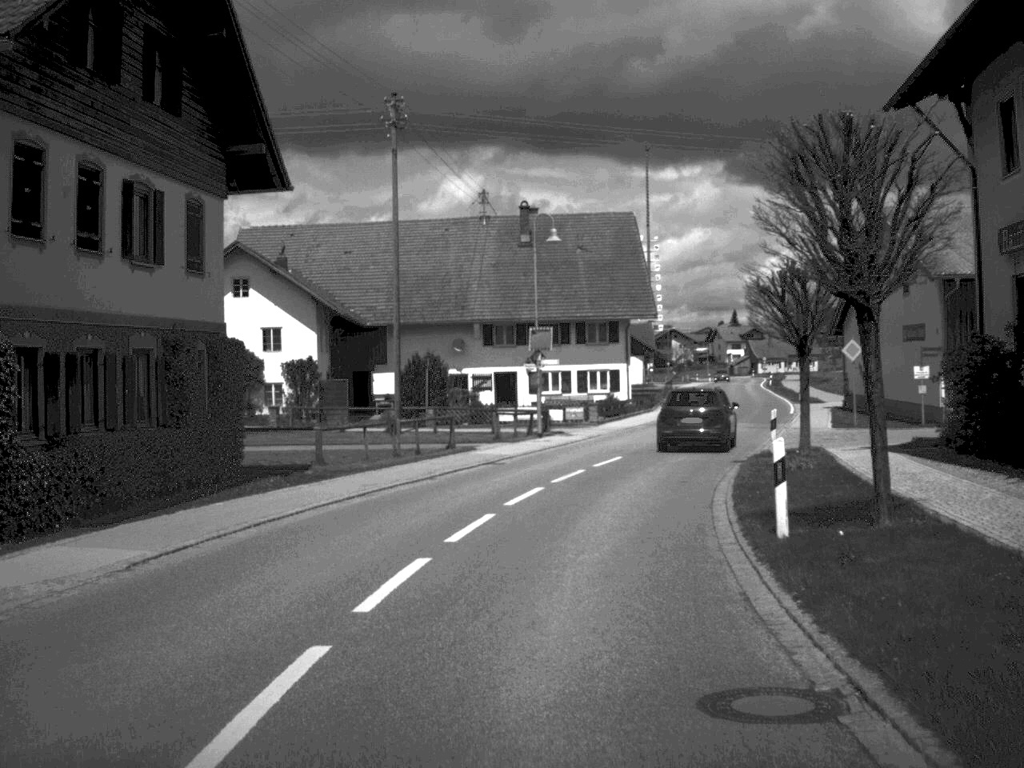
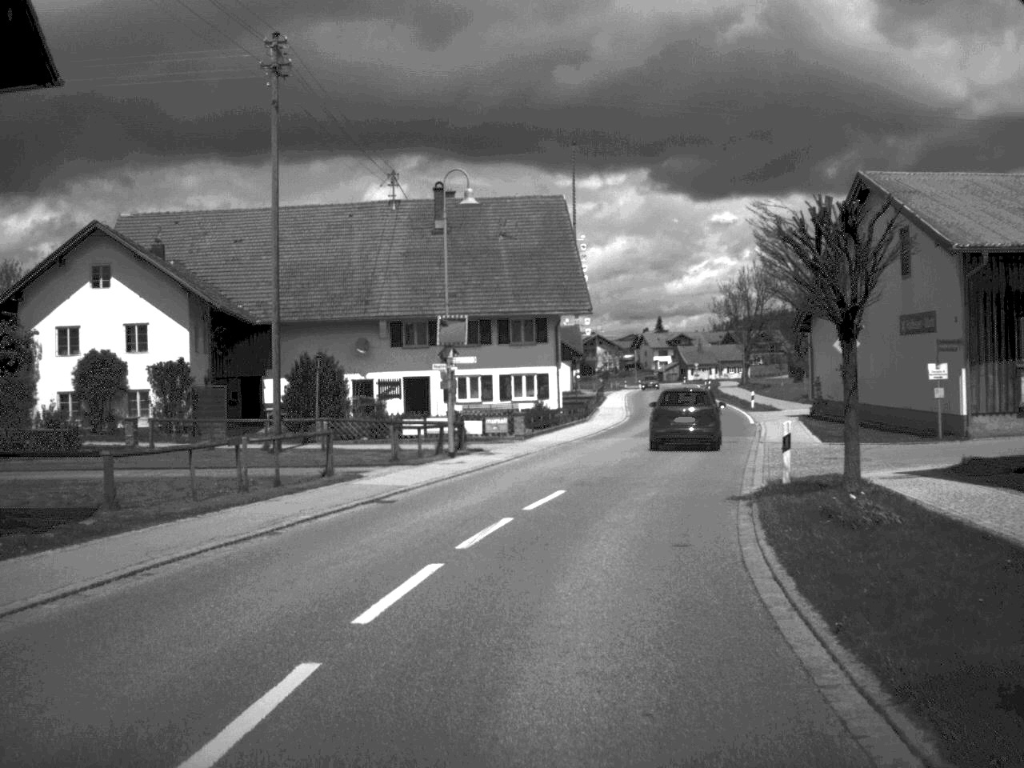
(+0.3, +9.1) m; +3°
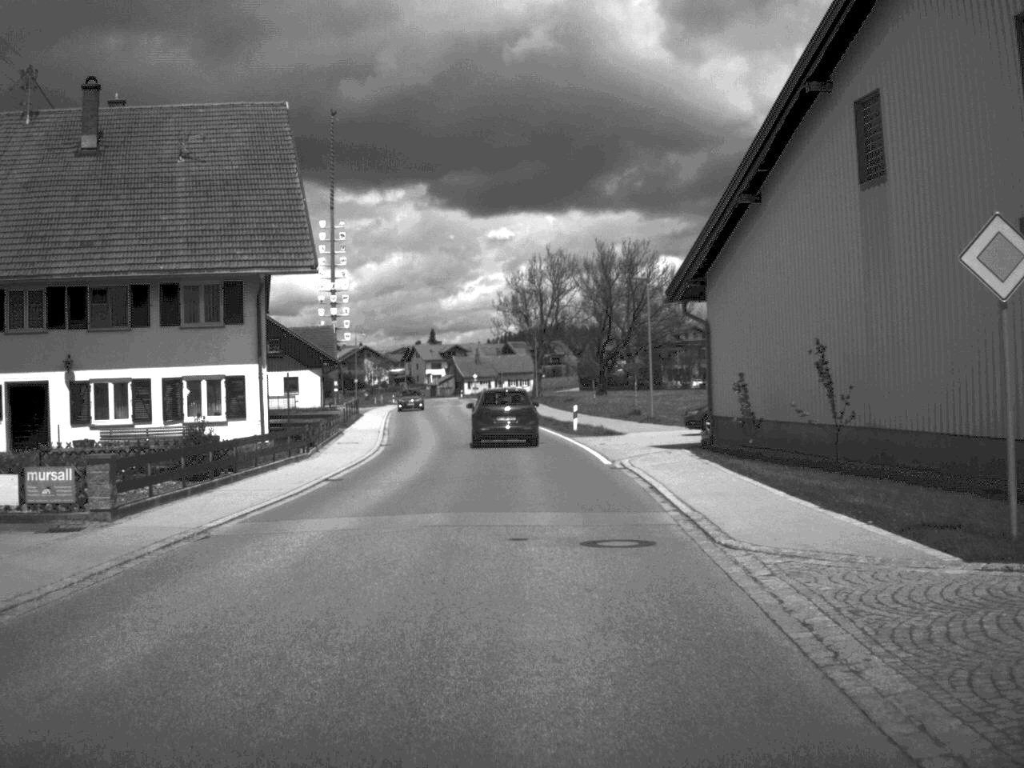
(+2.2, +23.7) m; +10°
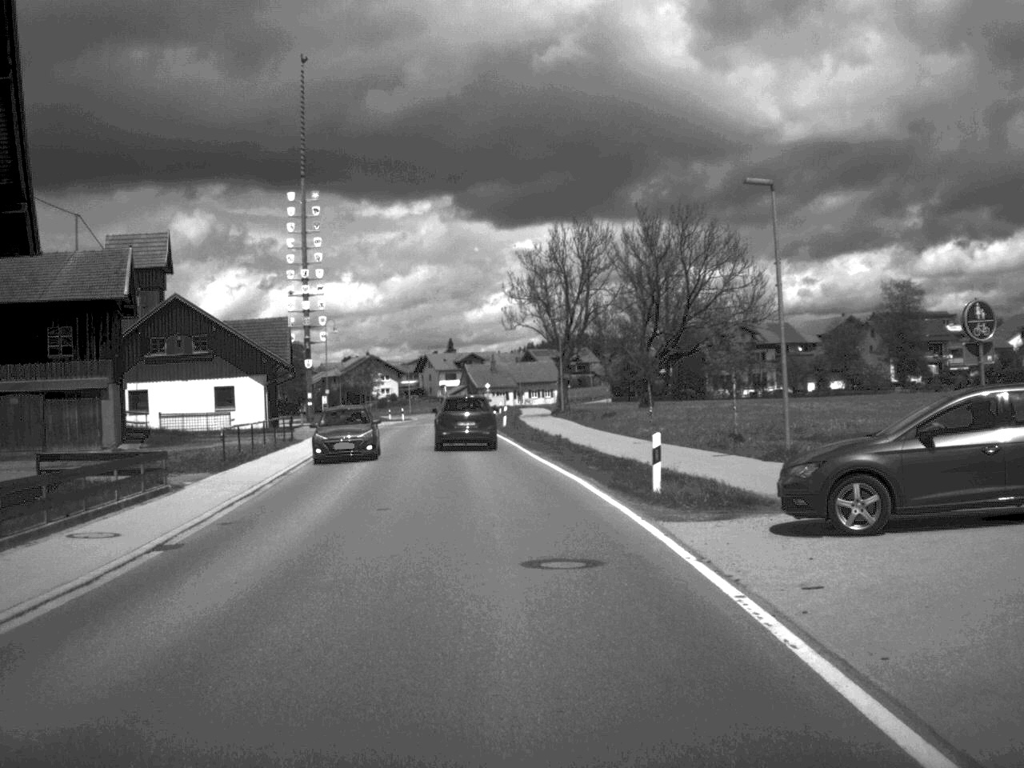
(0.0, +25.6) m; -1°
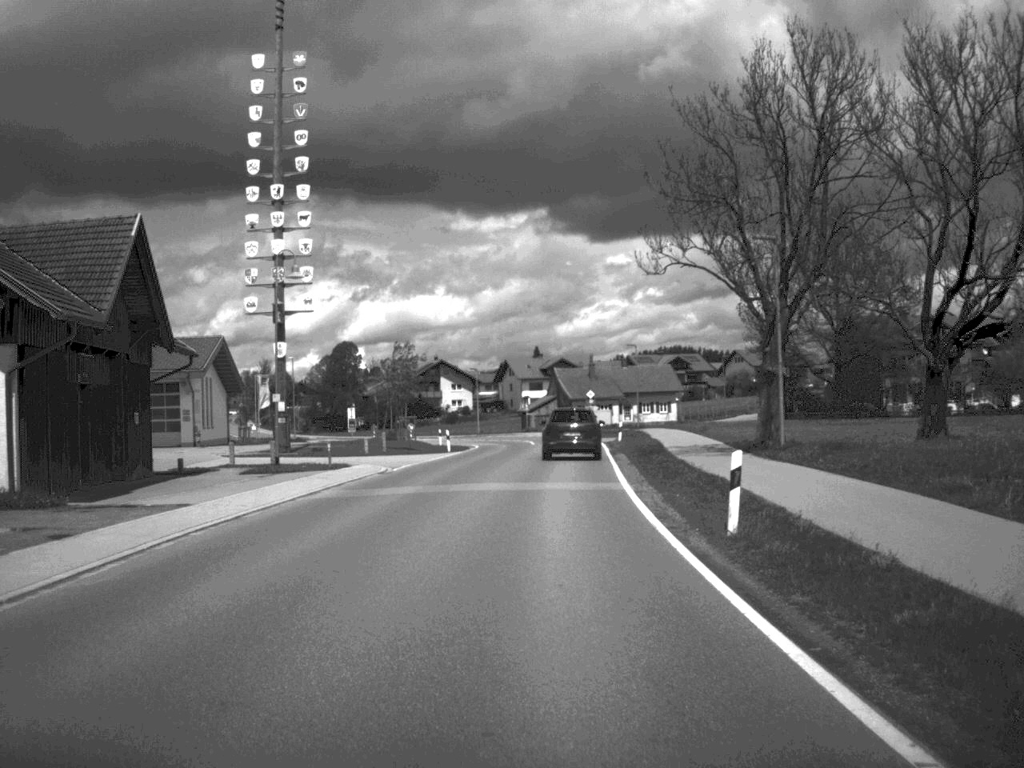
(-2.4, +44.2) m; -4°
